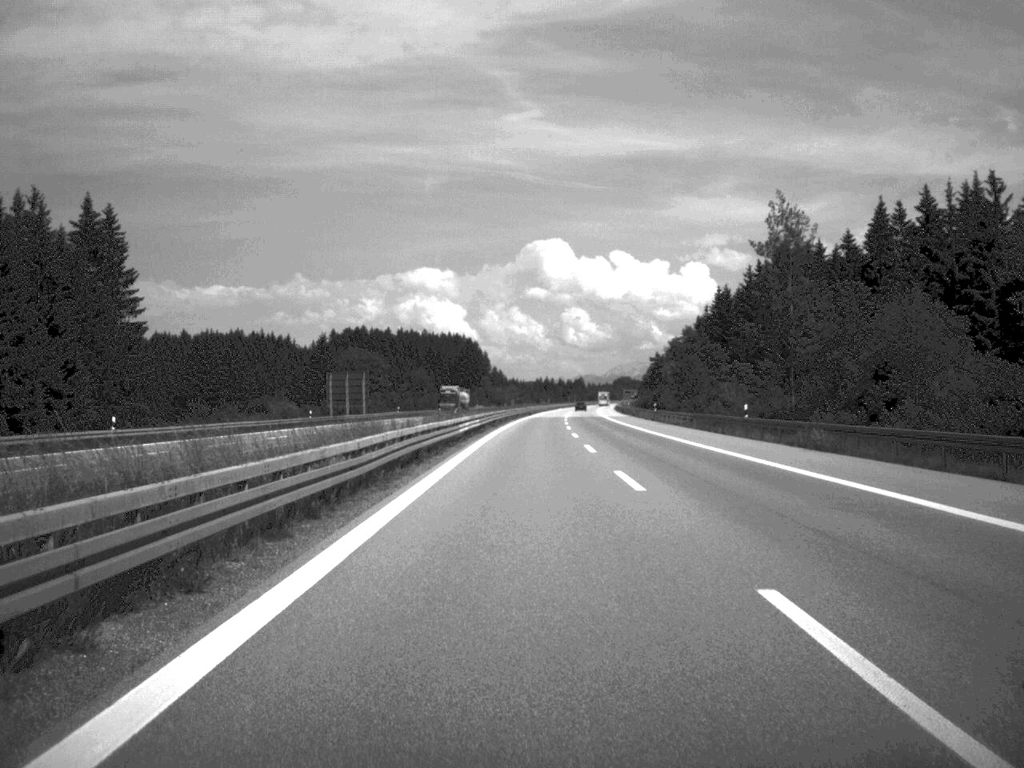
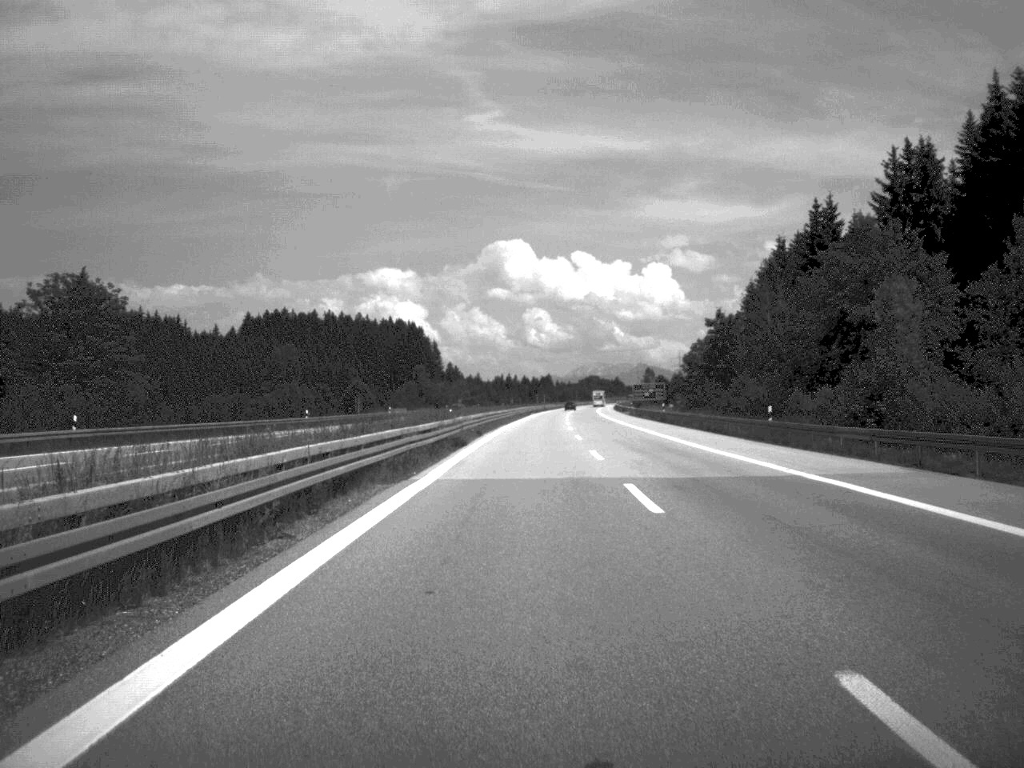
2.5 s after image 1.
(+1.5, +105.1) m; +2°
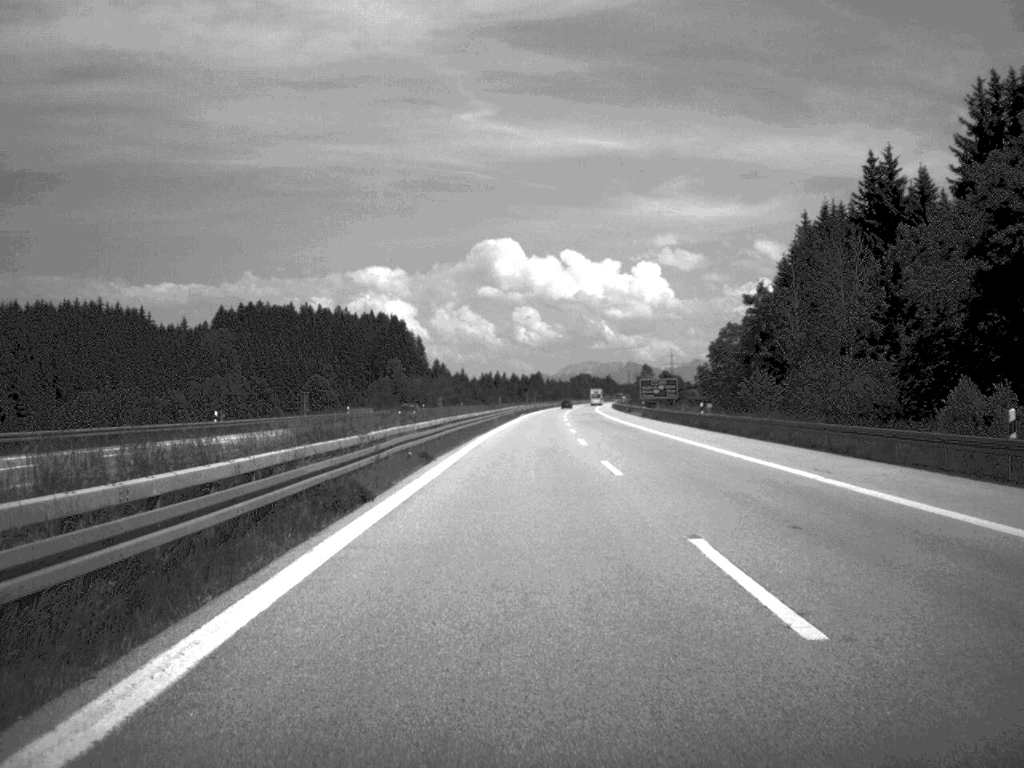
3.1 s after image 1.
(+0.1, +26.0) m; 0°
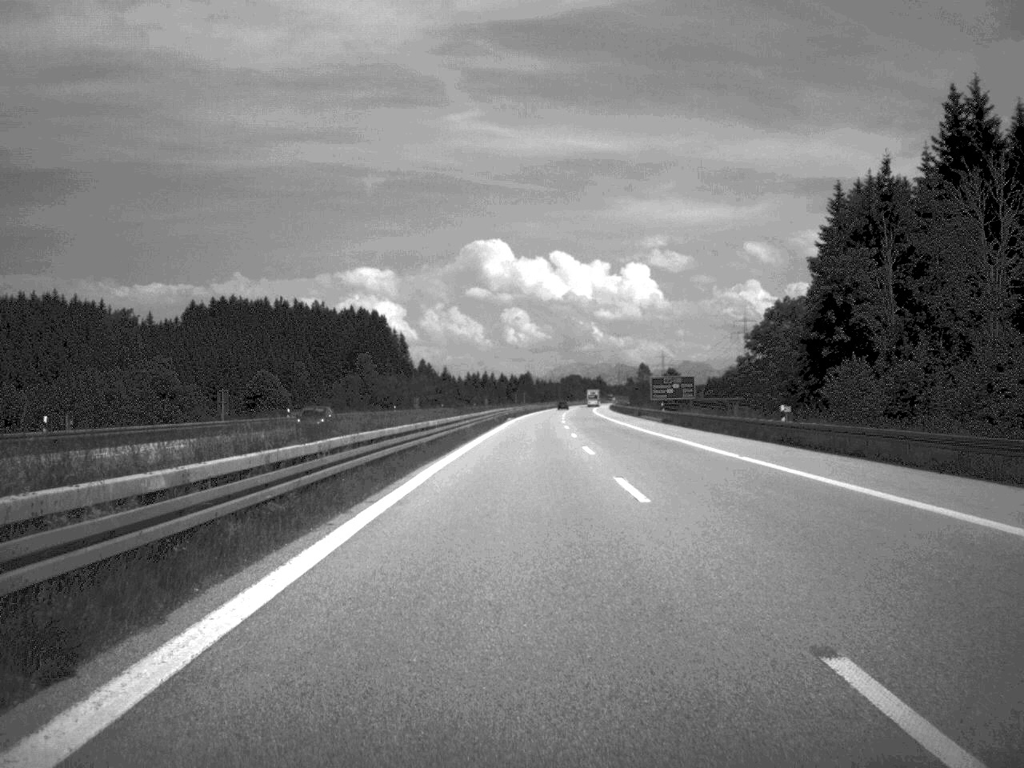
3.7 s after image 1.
(+0.1, +24.8) m; 0°
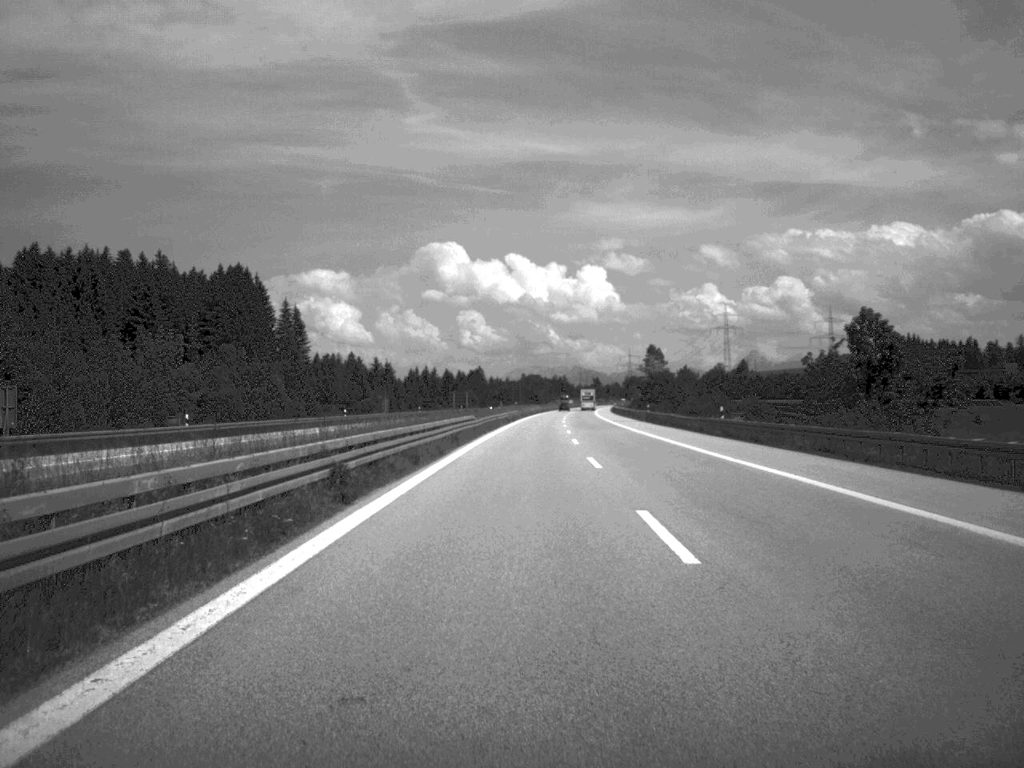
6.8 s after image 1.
(+2.3, +131.0) m; +2°
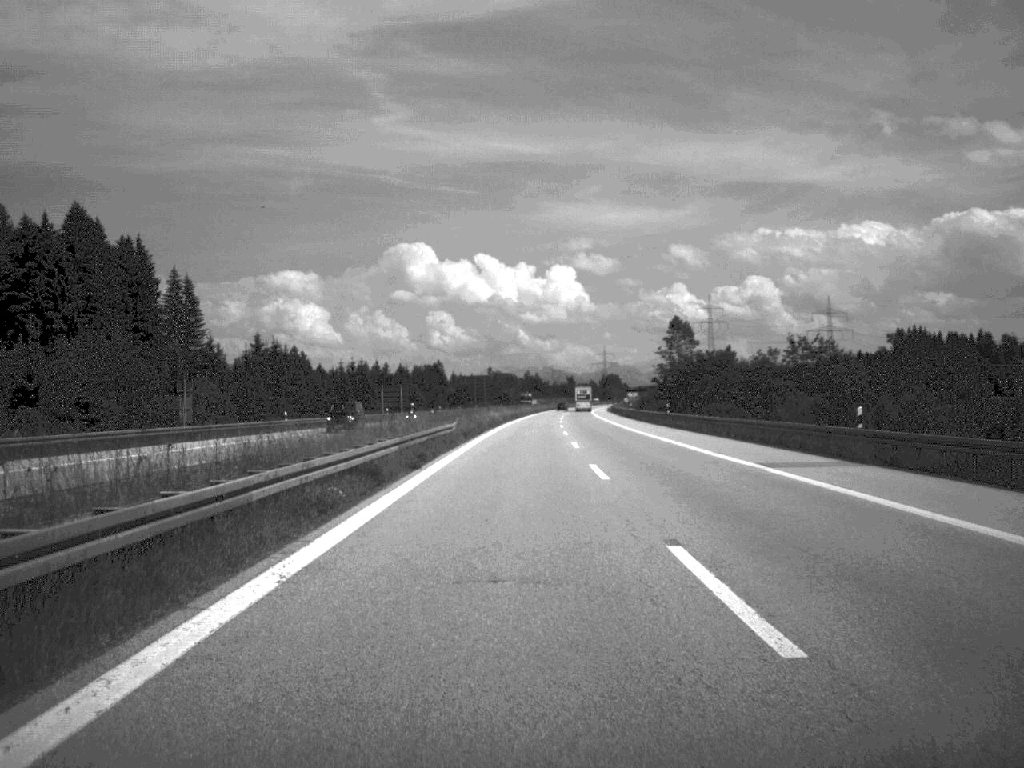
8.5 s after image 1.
(+0.9, +75.5) m; +1°
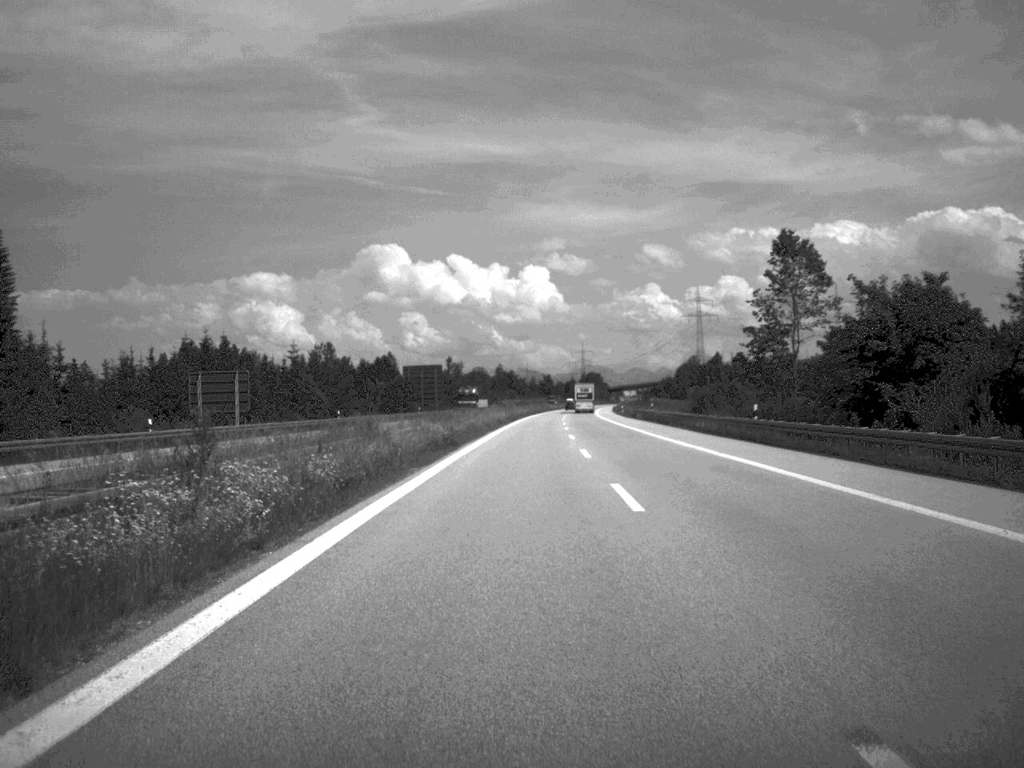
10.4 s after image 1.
(+0.8, +78.9) m; +1°
